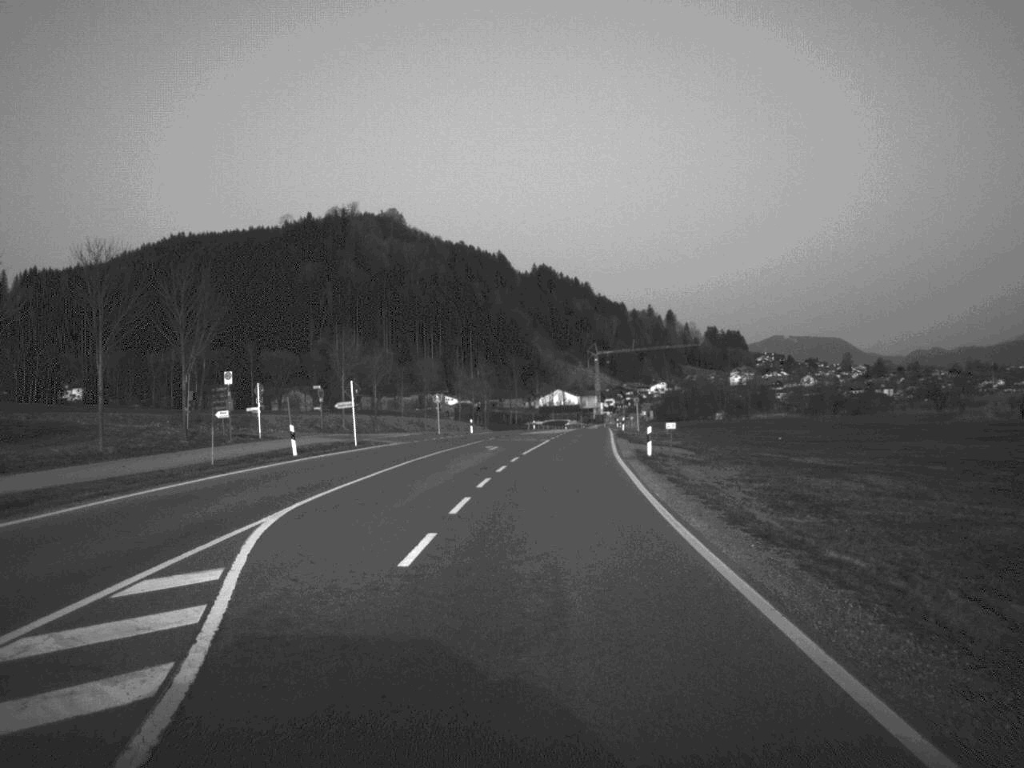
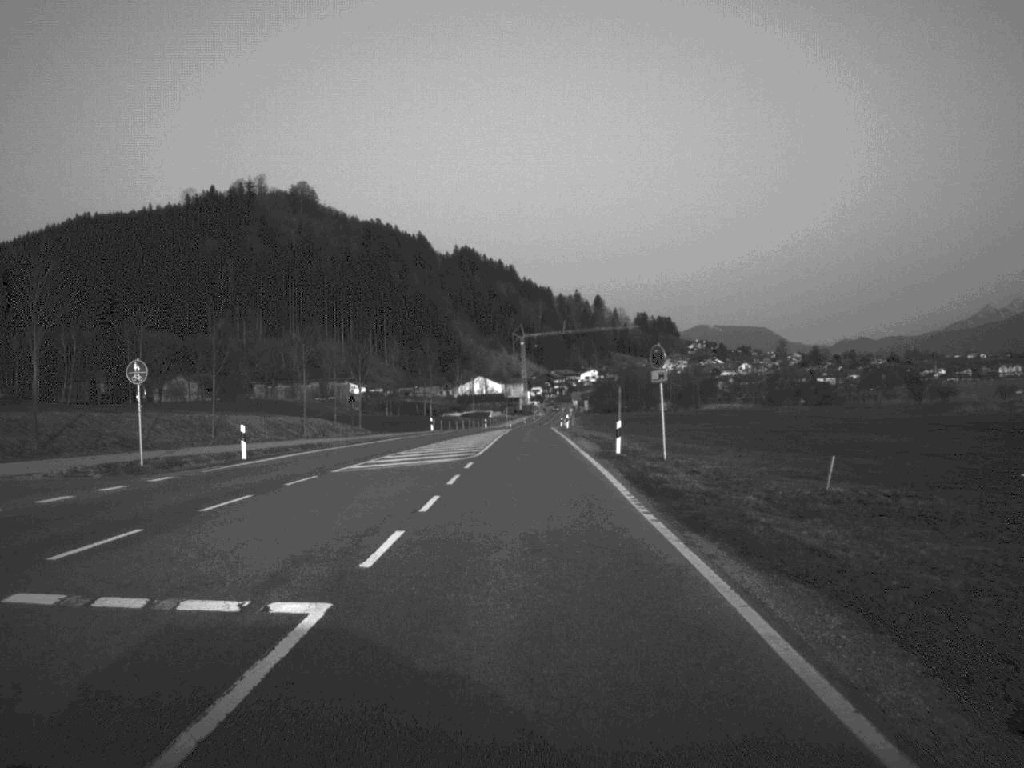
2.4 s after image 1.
(+2.0, +53.1) m; +3°
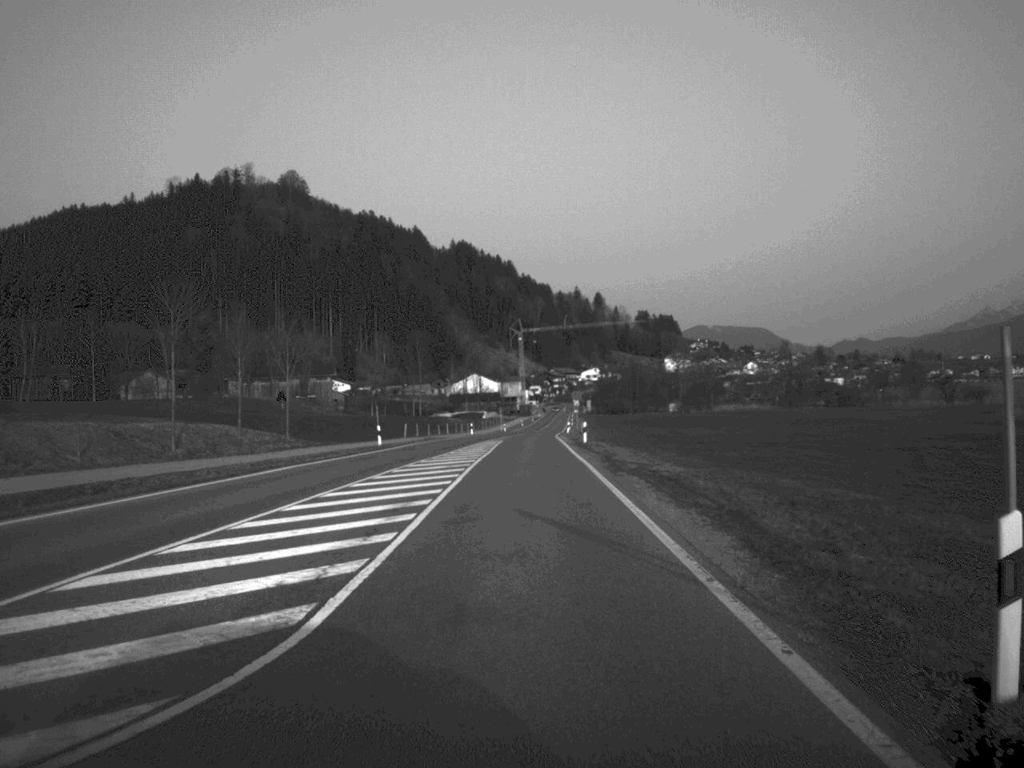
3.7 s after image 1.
(+0.1, +28.9) m; 0°
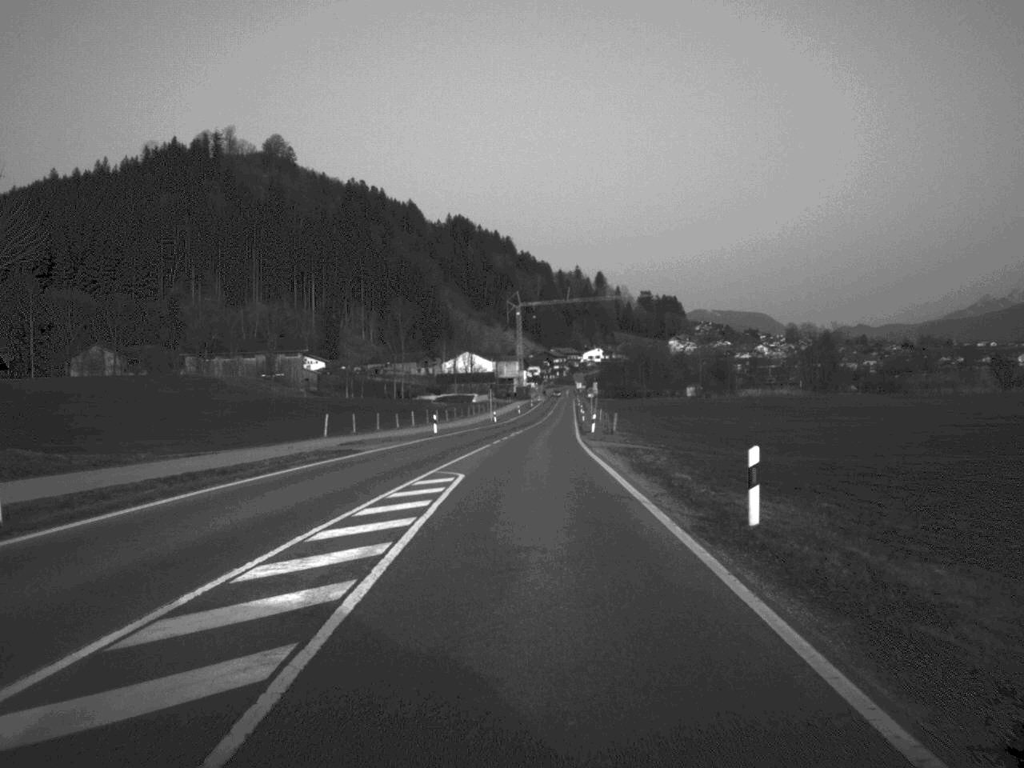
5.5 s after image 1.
(0.0, +41.3) m; 0°
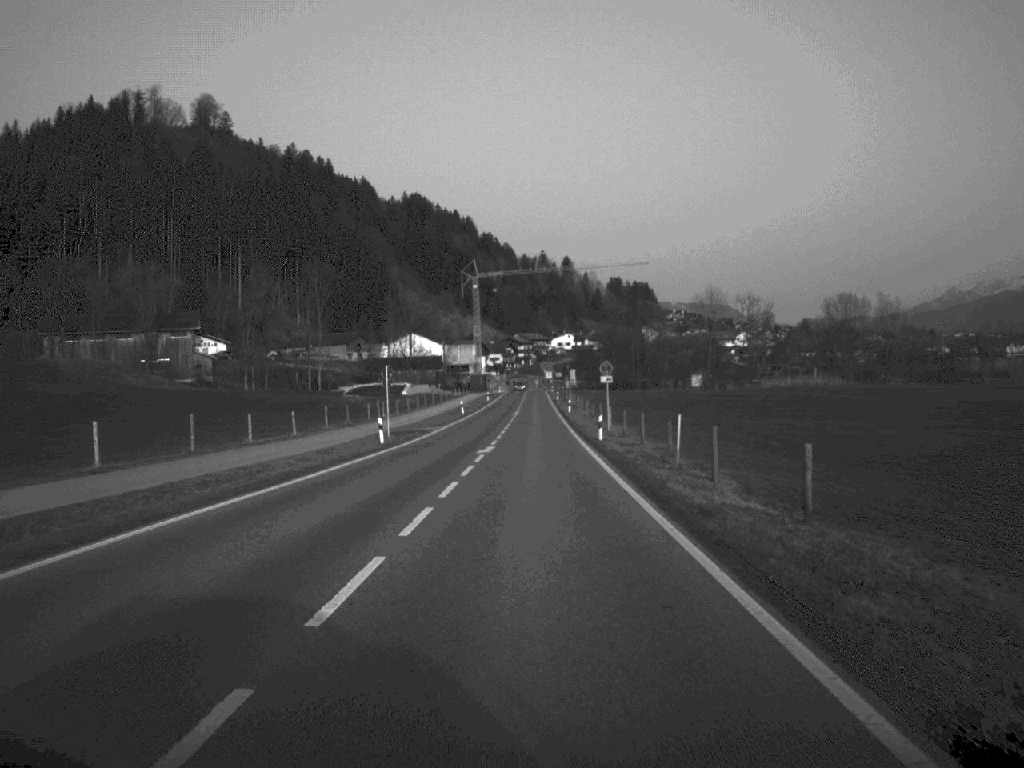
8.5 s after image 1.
(+1.1, +68.2) m; +2°
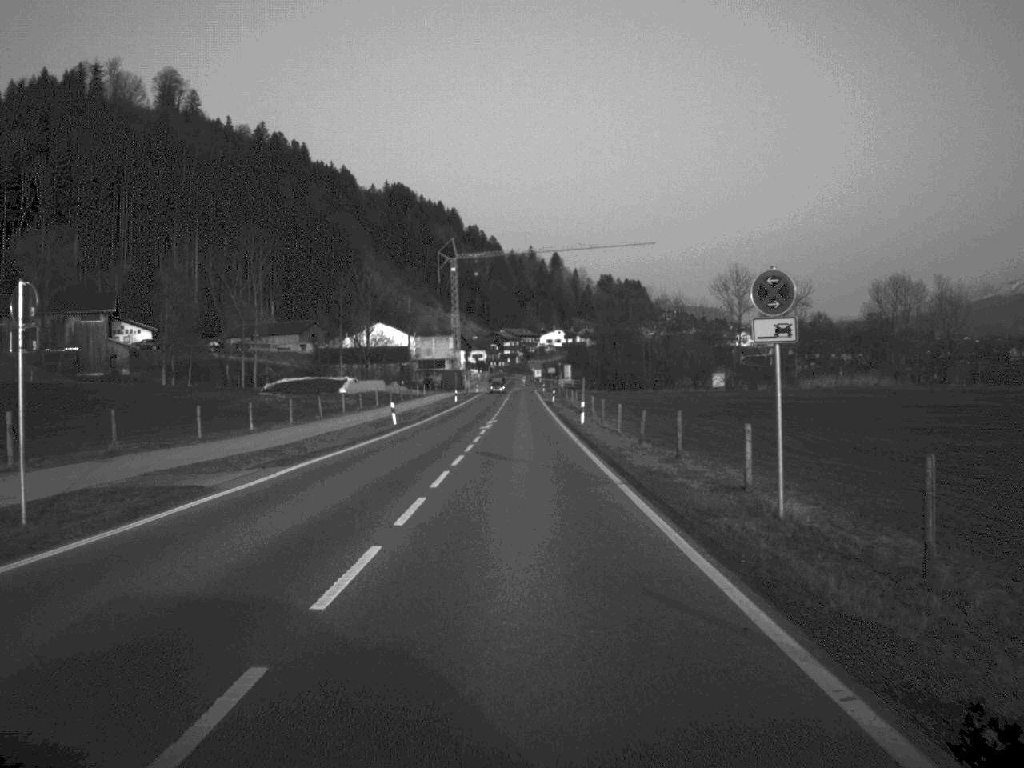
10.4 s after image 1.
(+0.3, +41.1) m; +1°
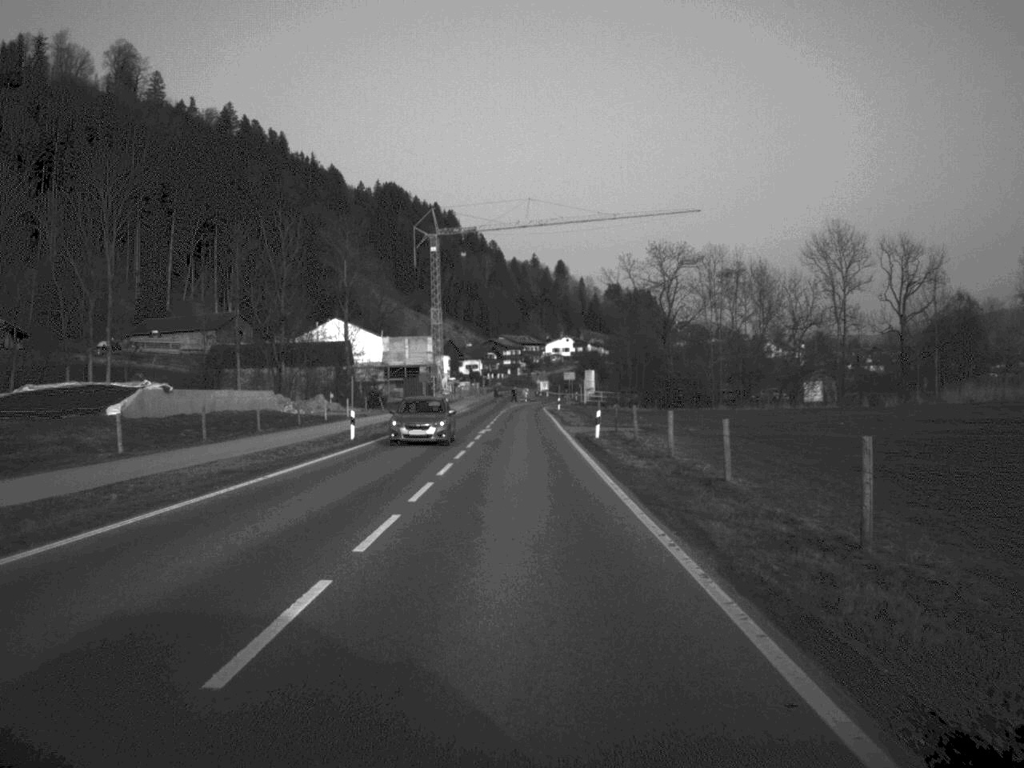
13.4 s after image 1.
(0.0, +62.1) m; 0°
